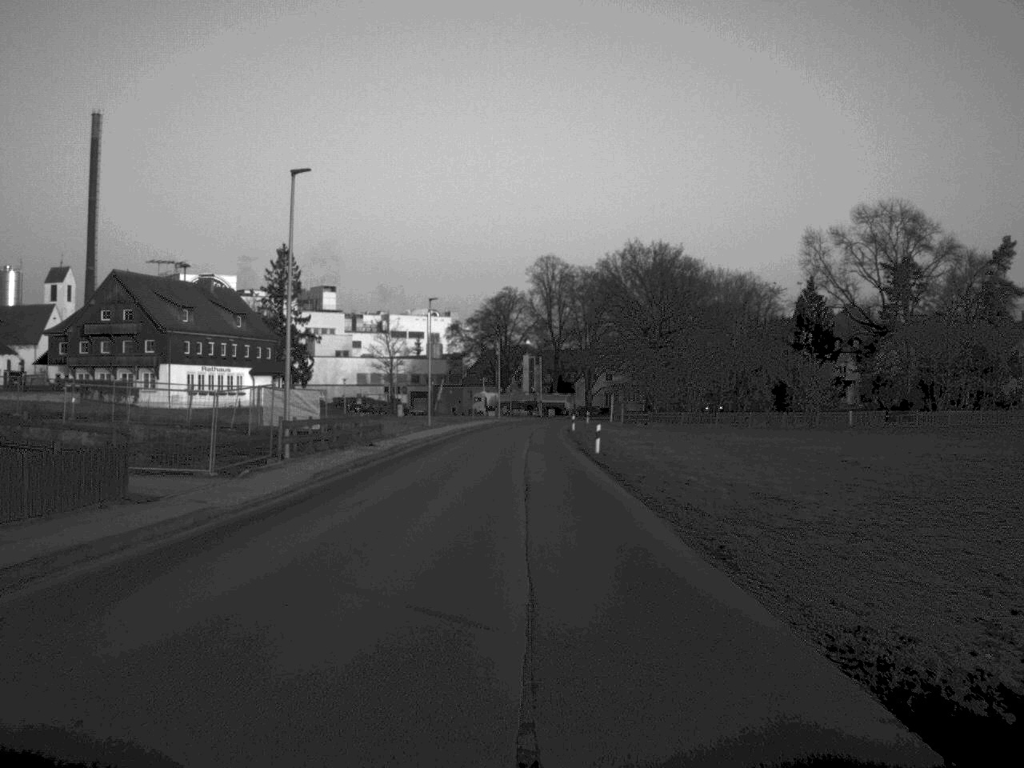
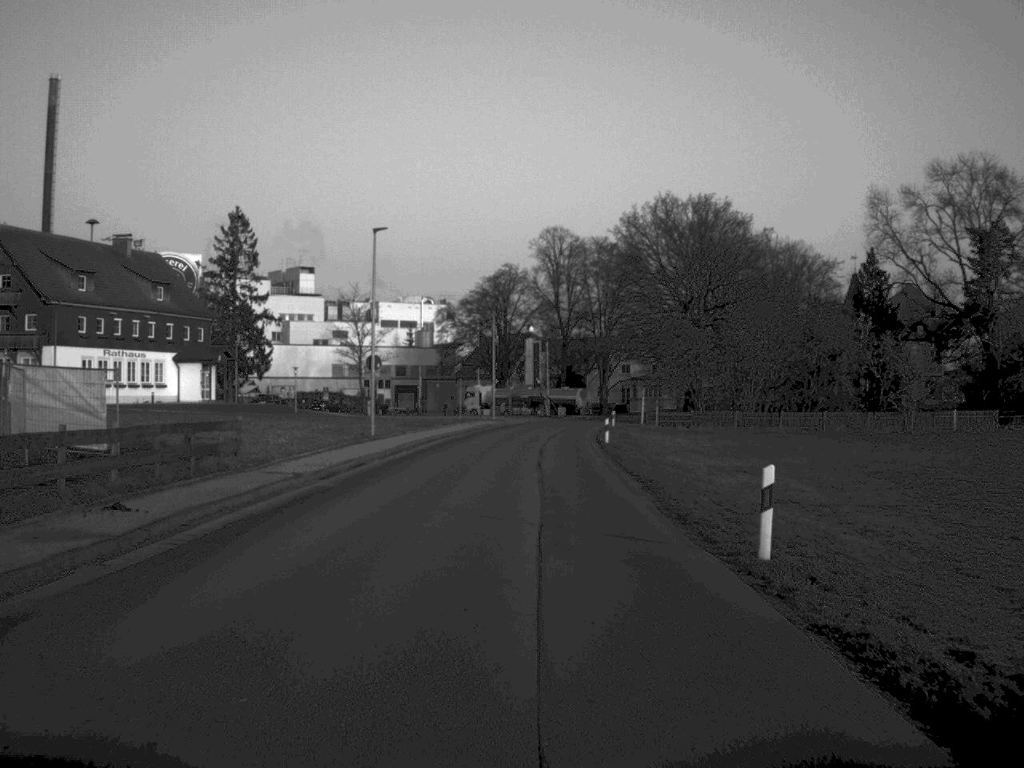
(0.0, +29.1) m; 0°
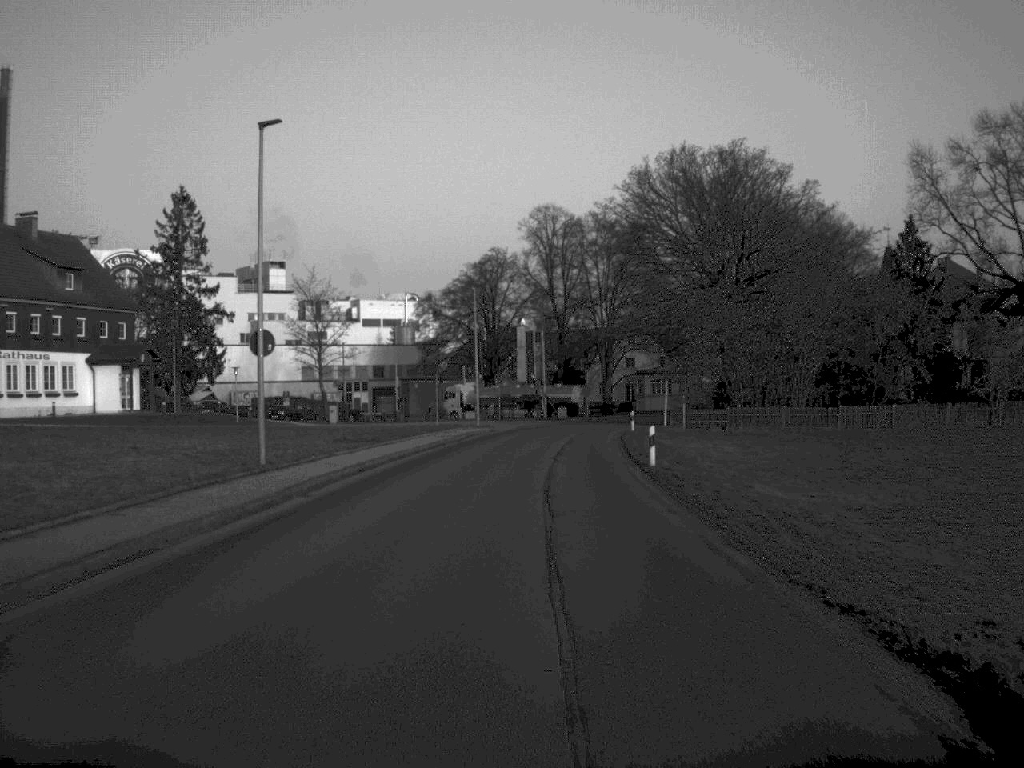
(0.0, +18.6) m; 0°
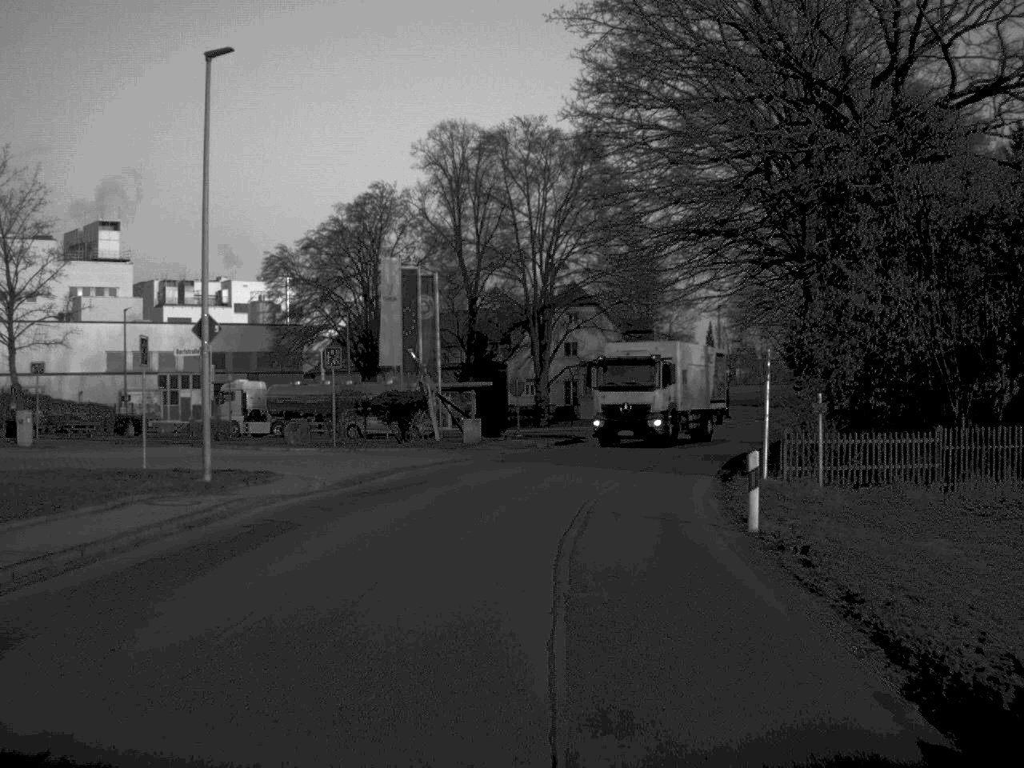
(+1.3, +46.8) m; +4°
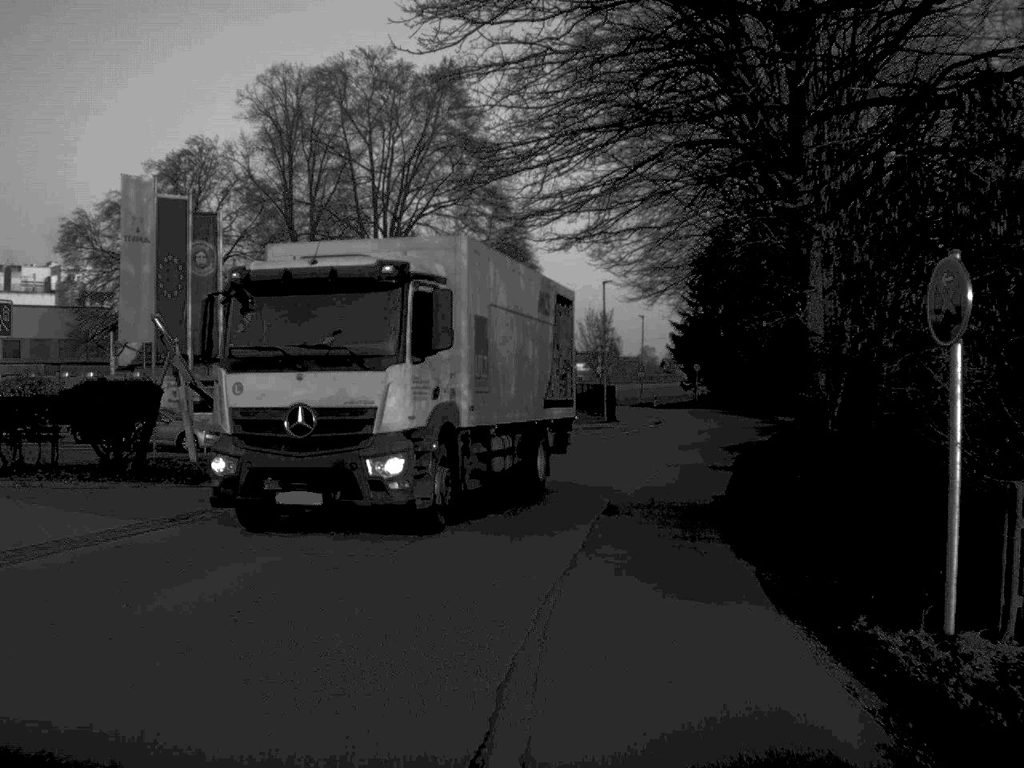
(+0.8, +17.0) m; +7°
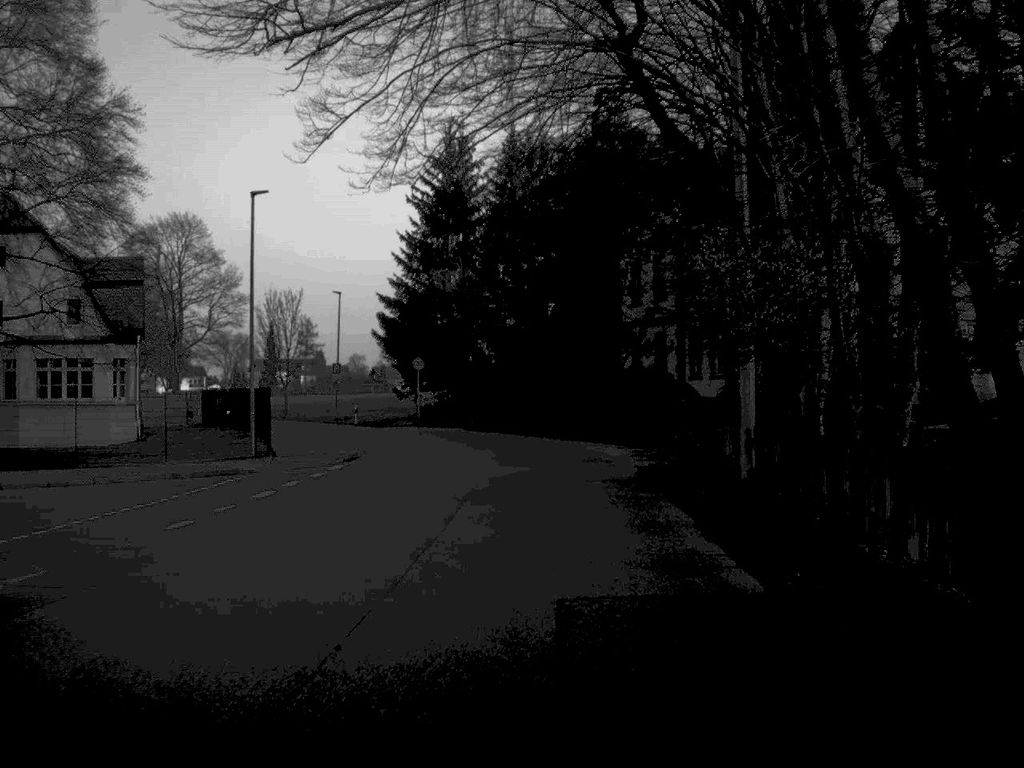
(+3.6, +33.0) m; +13°
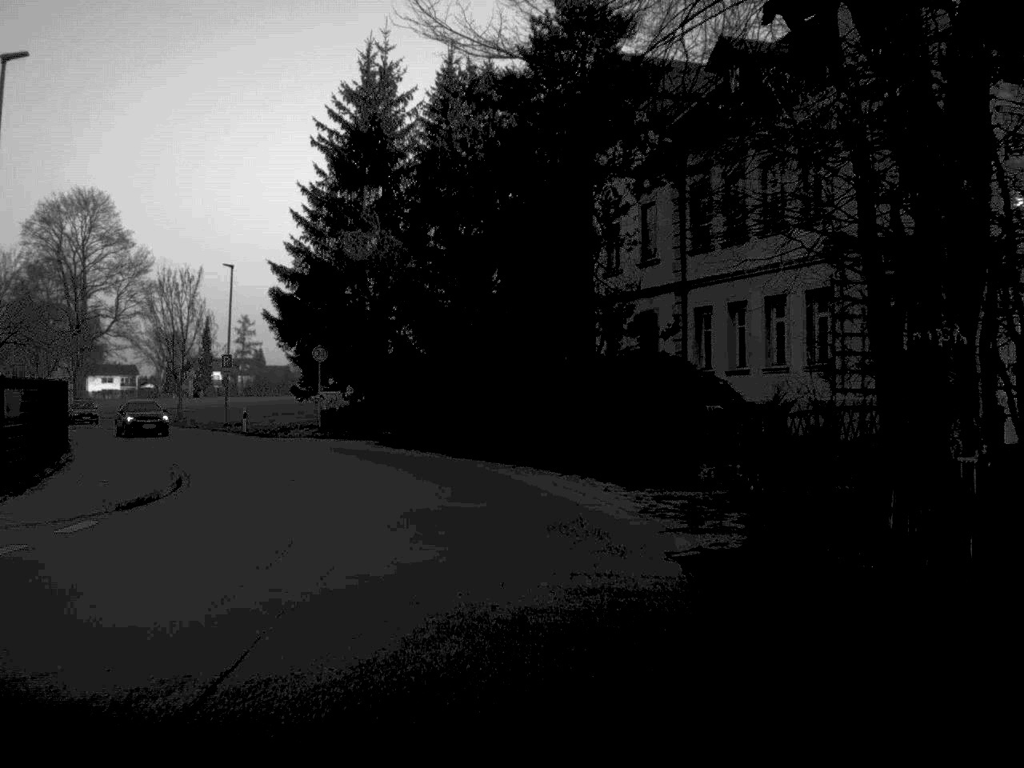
(+0.5, +15.6) m; +2°
